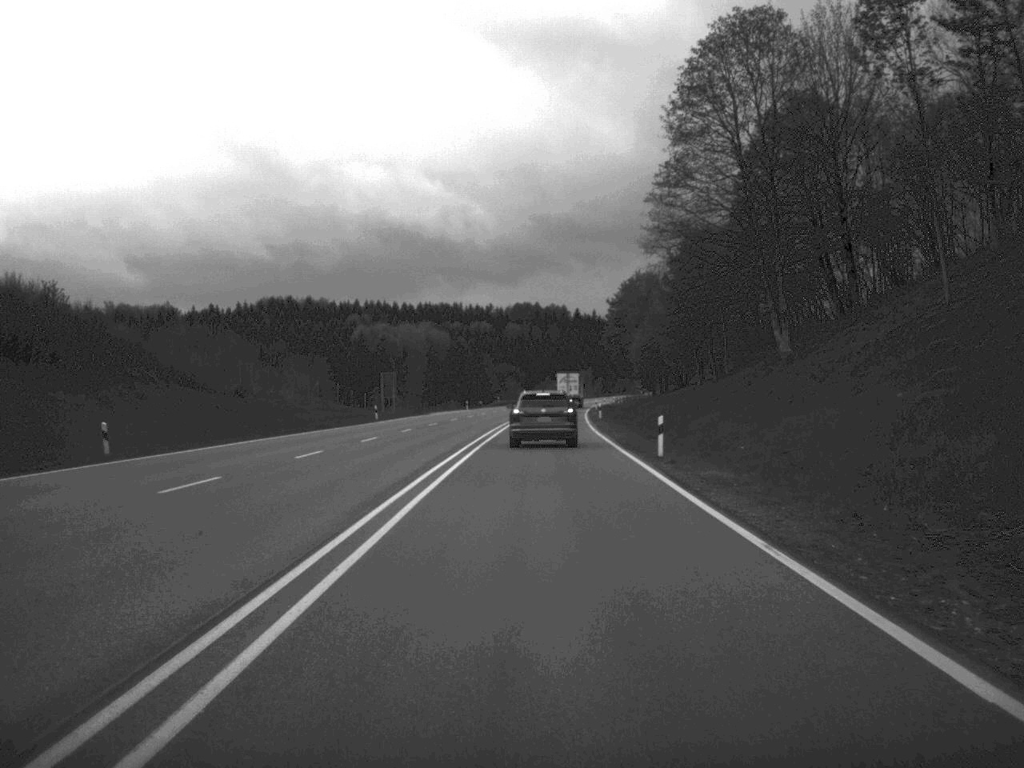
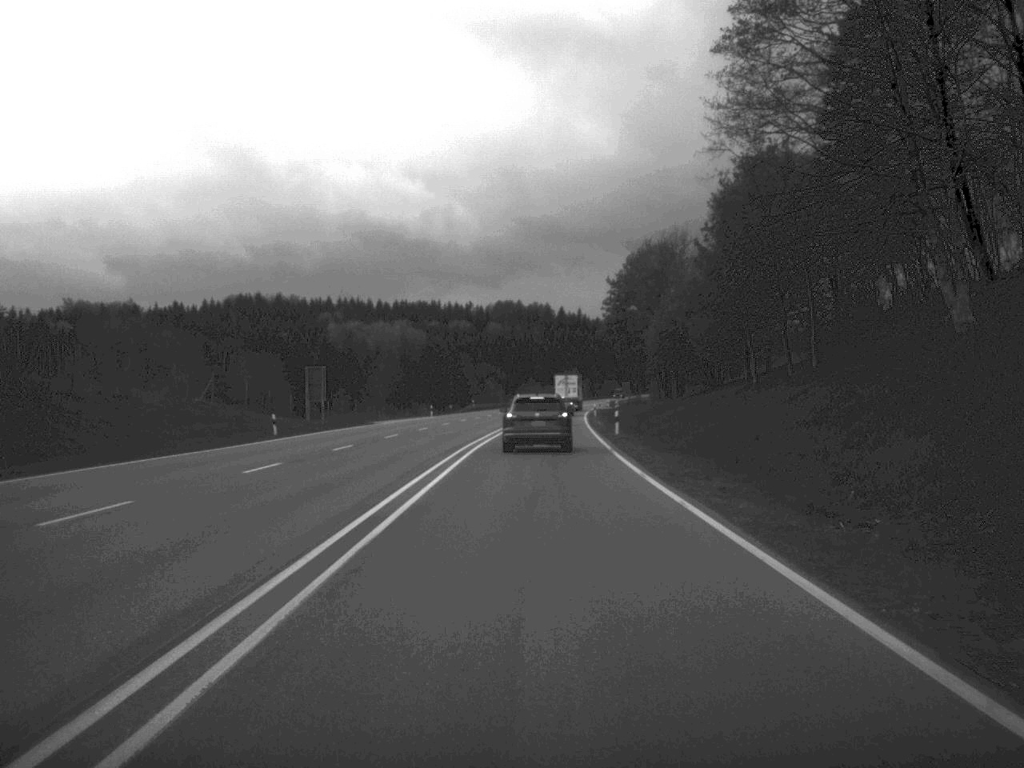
(+0.2, +28.5) m; +1°
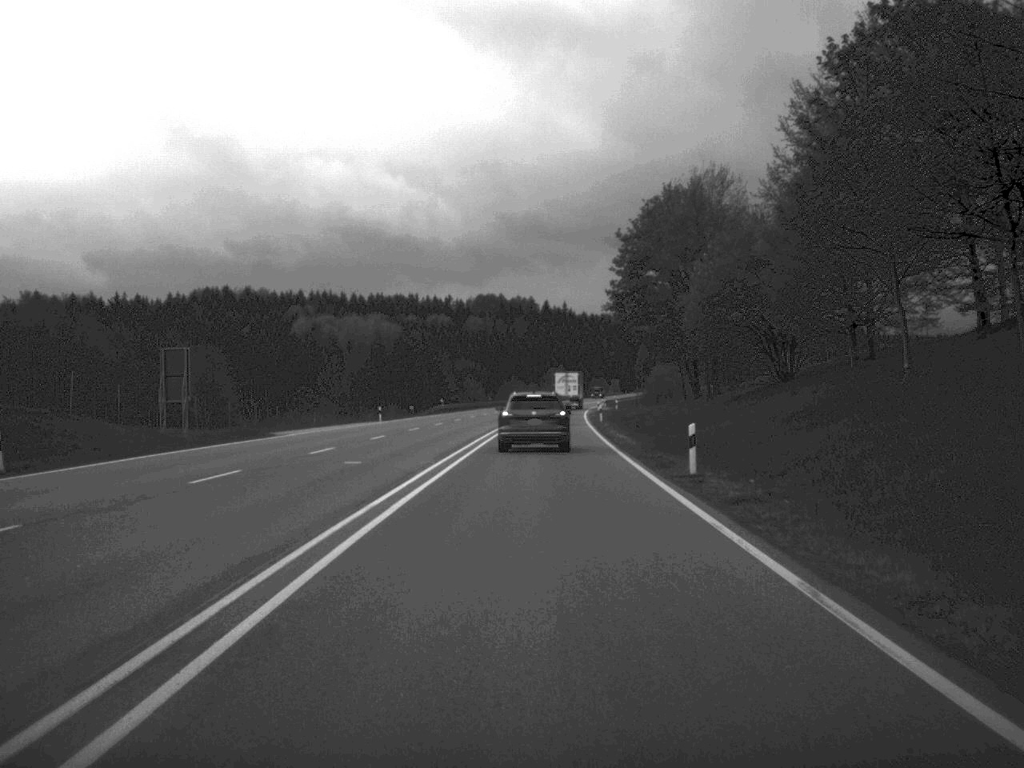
(+0.2, +27.8) m; +1°
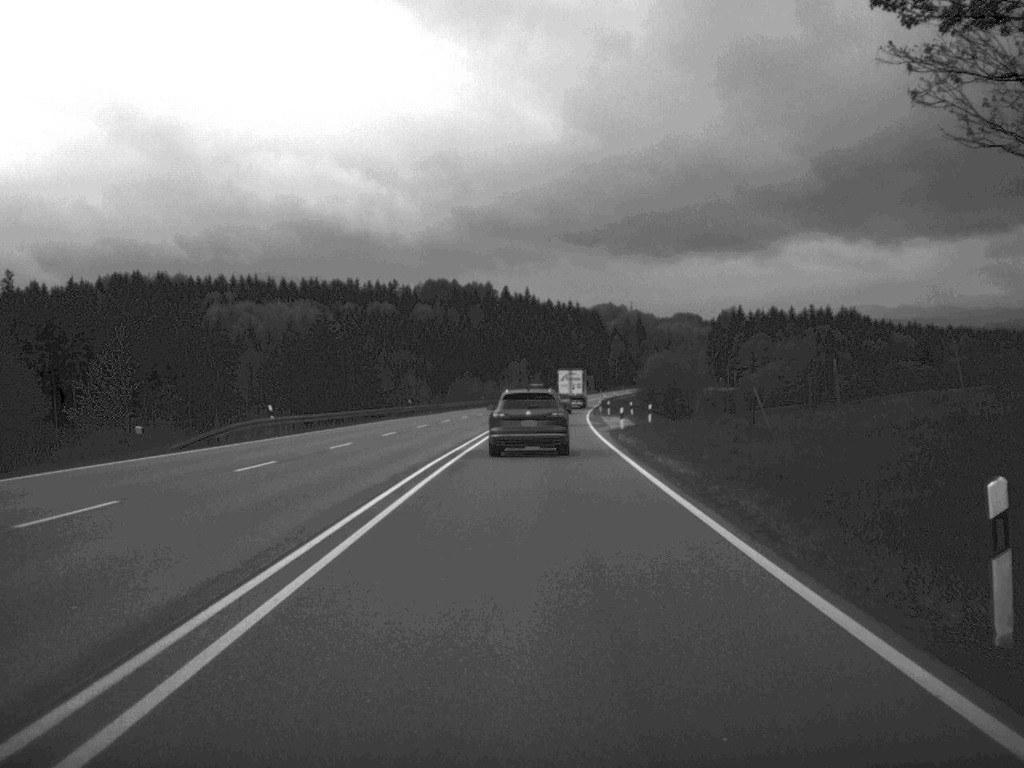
(+1.0, +66.5) m; +2°
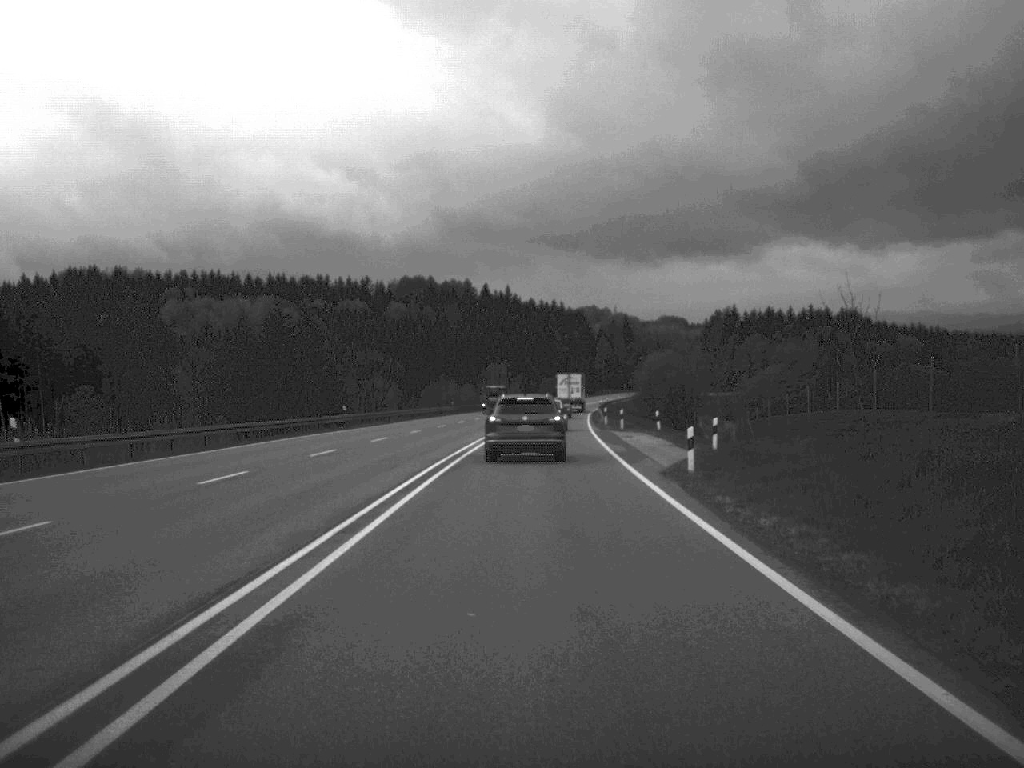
(+0.2, +26.3) m; +1°
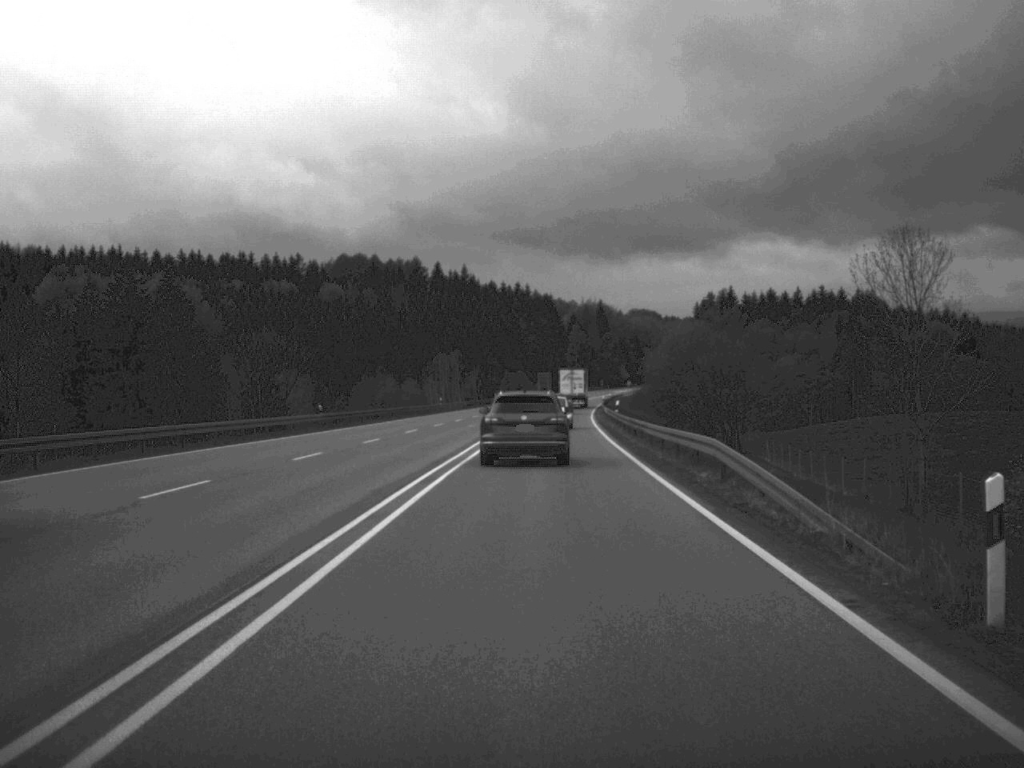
(+1.0, +62.8) m; +2°
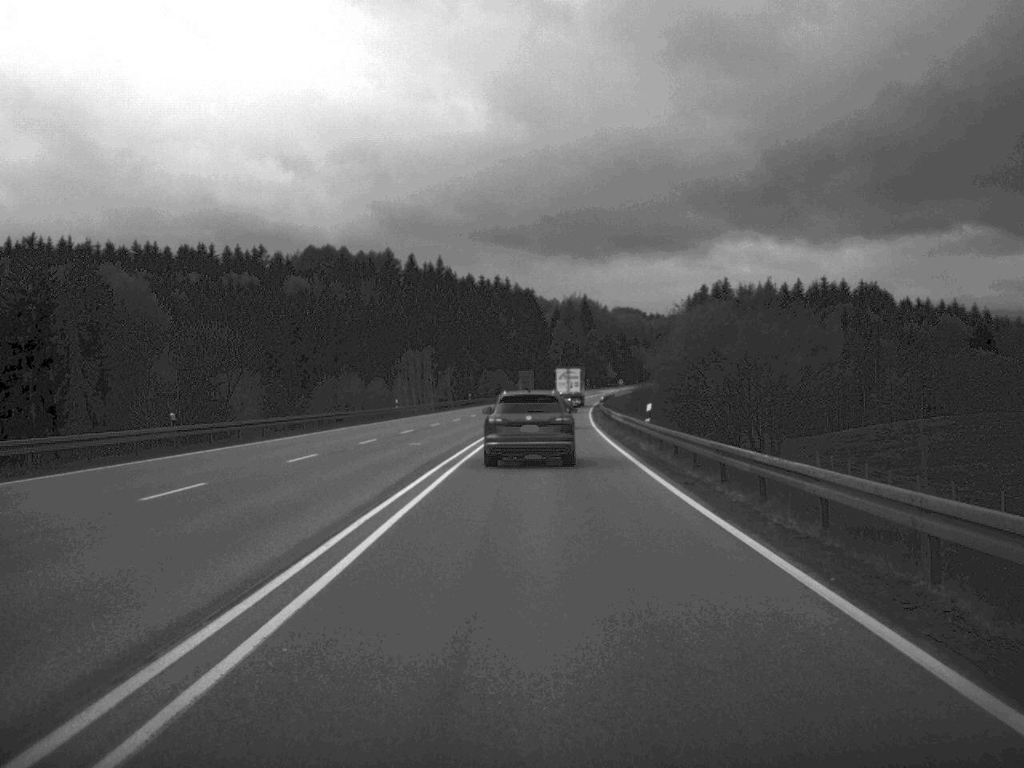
(+0.2, +23.7) m; +1°
